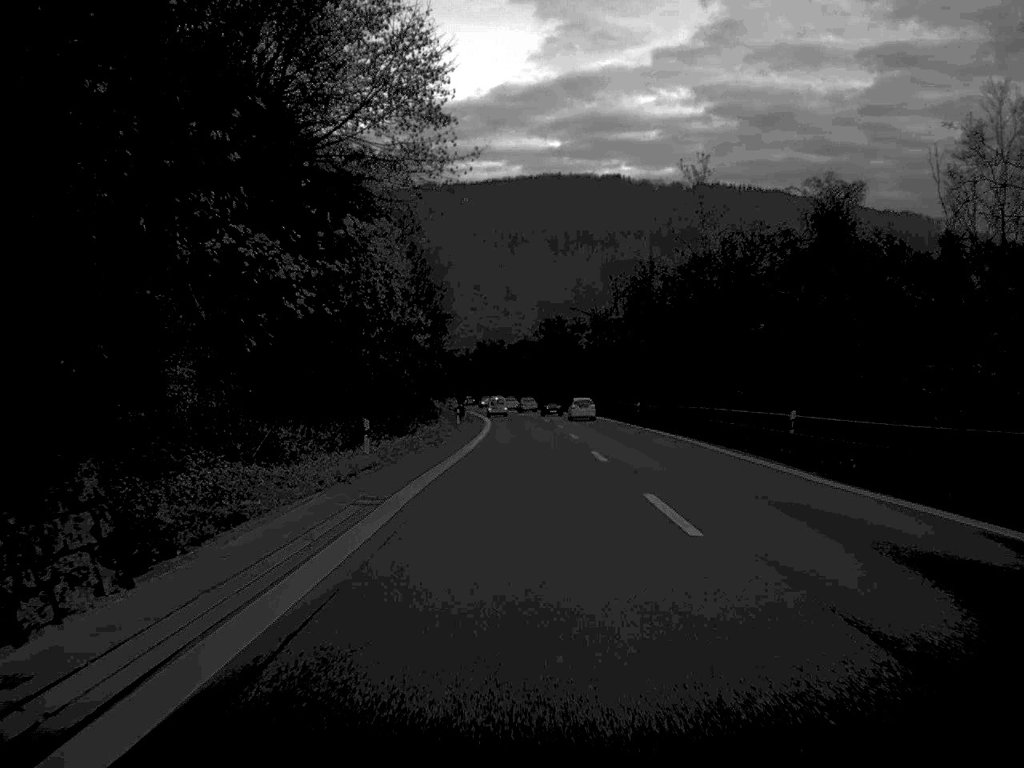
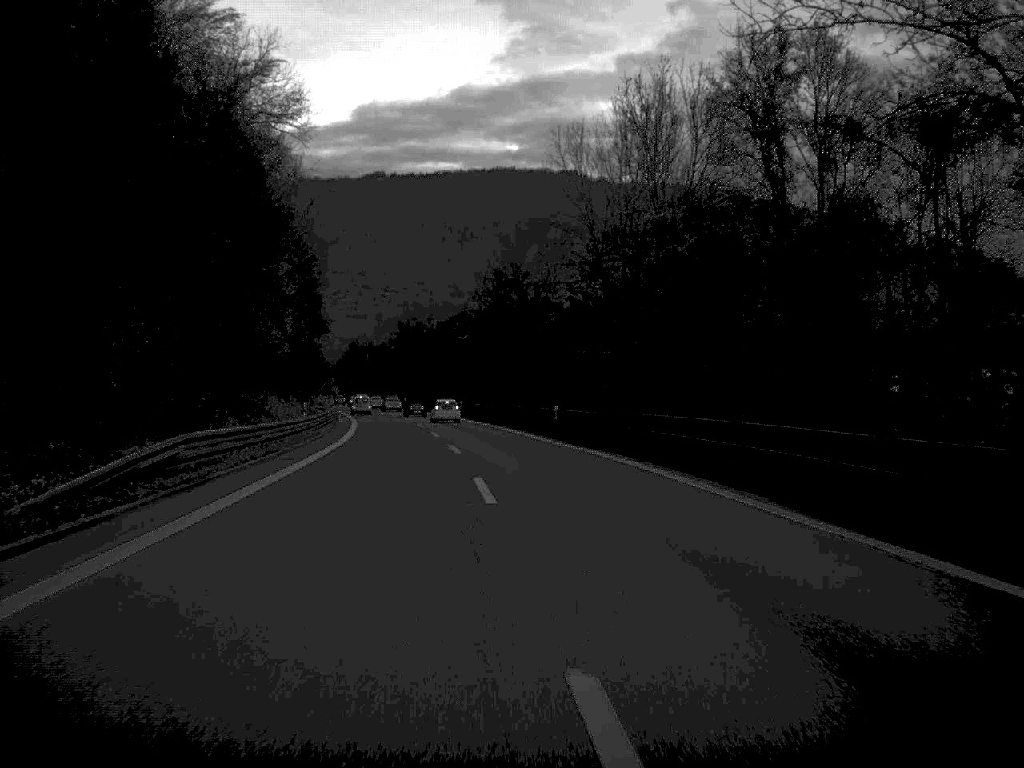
(+1.3, +66.6) m; +2°
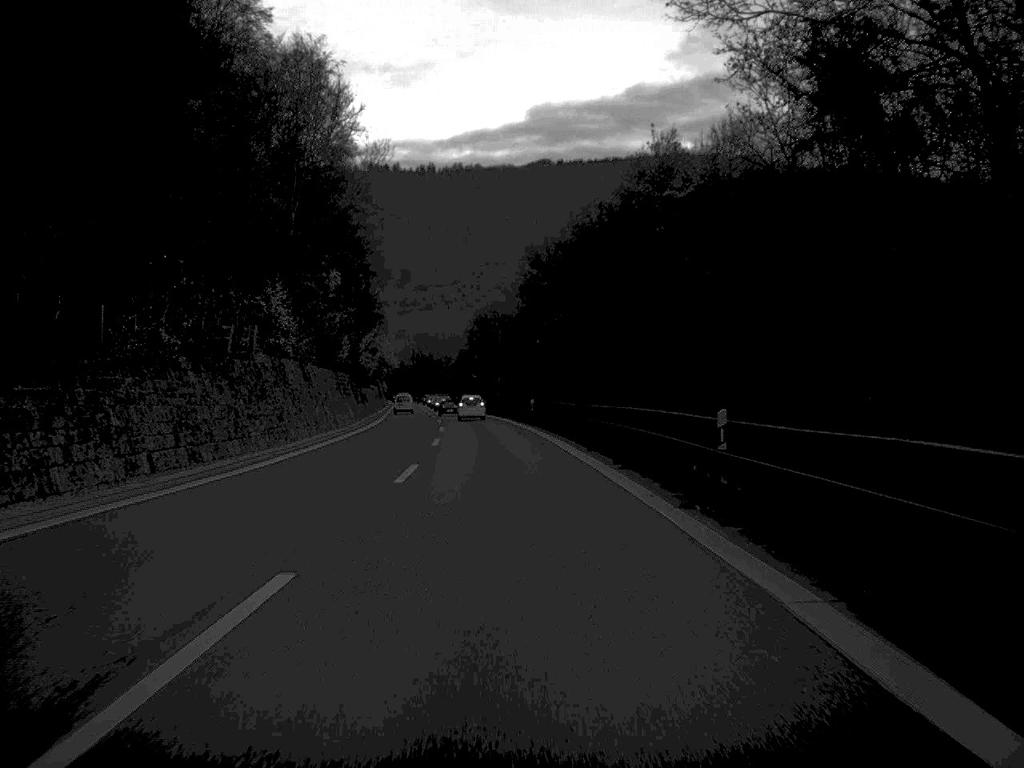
(-5.5, +85.3) m; -8°
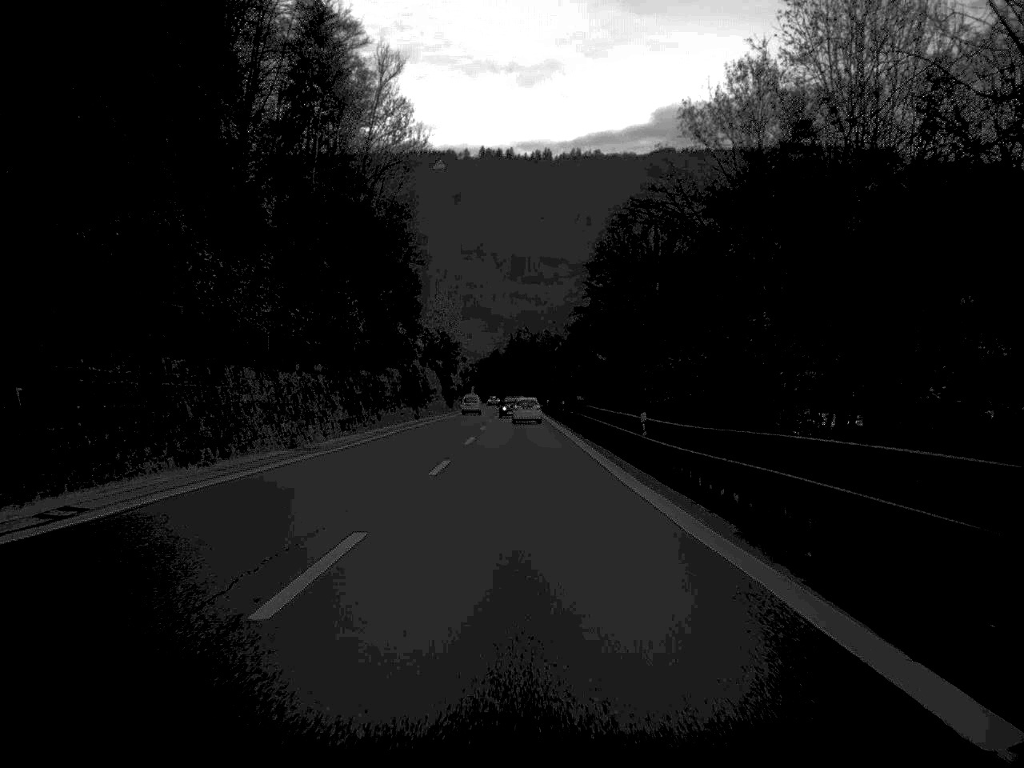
(-3.9, +85.3) m; -5°
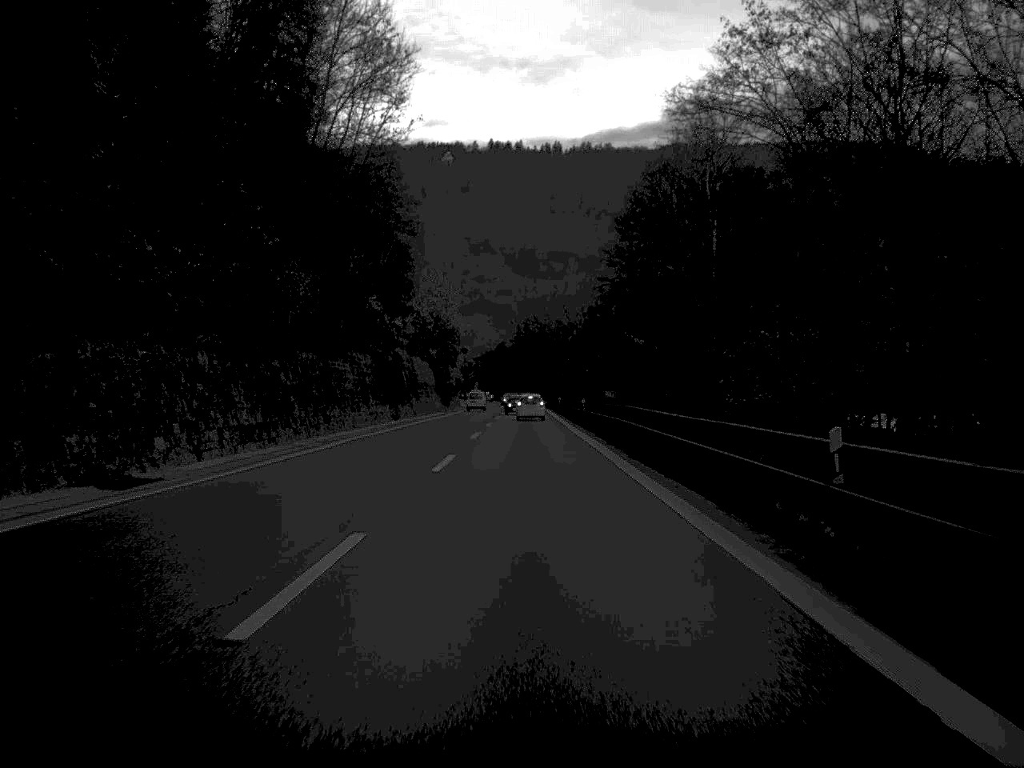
(-0.1, +18.6) m; 0°
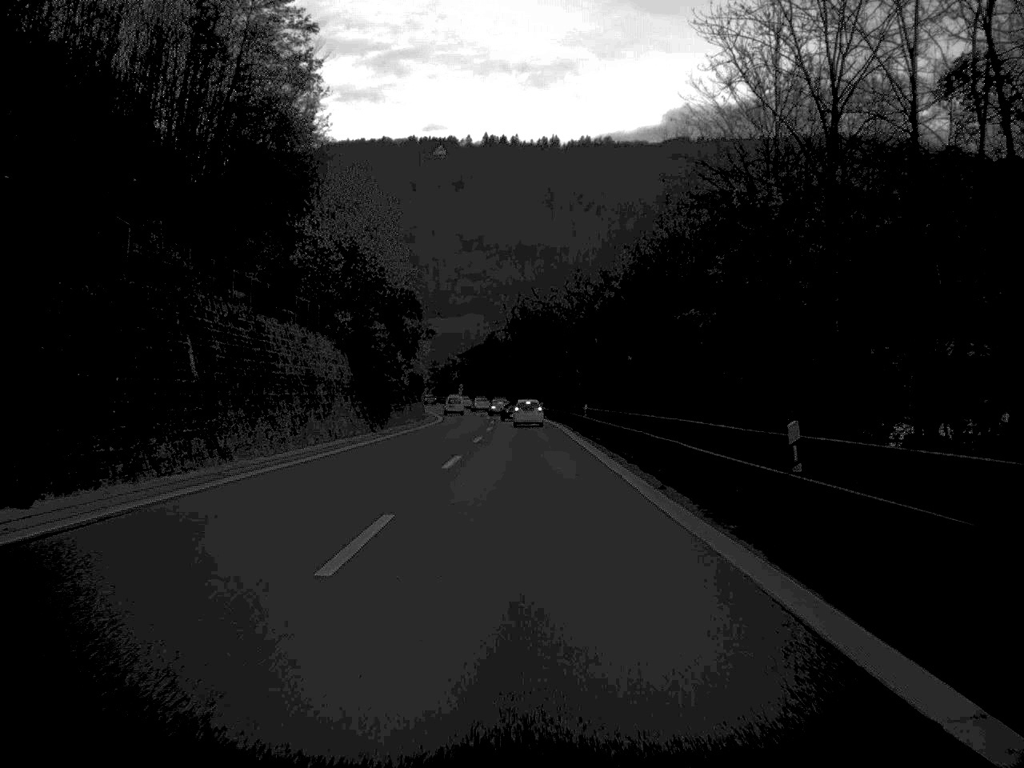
(0.0, +50.4) m; 0°
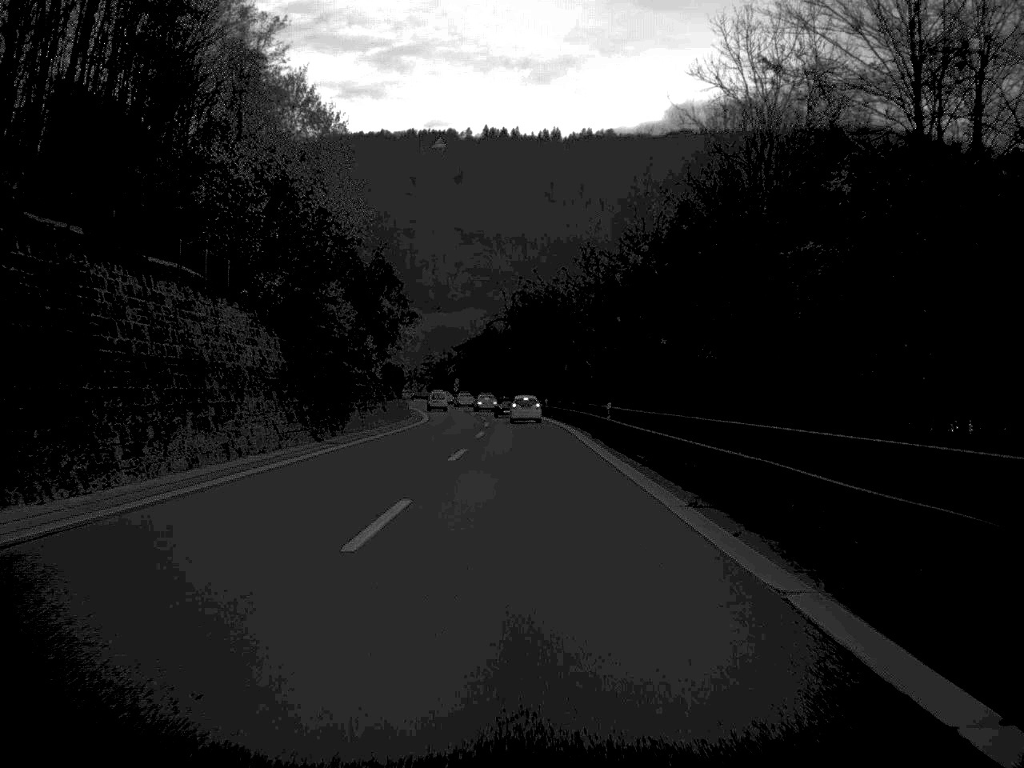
(0.0, +16.2) m; 0°
